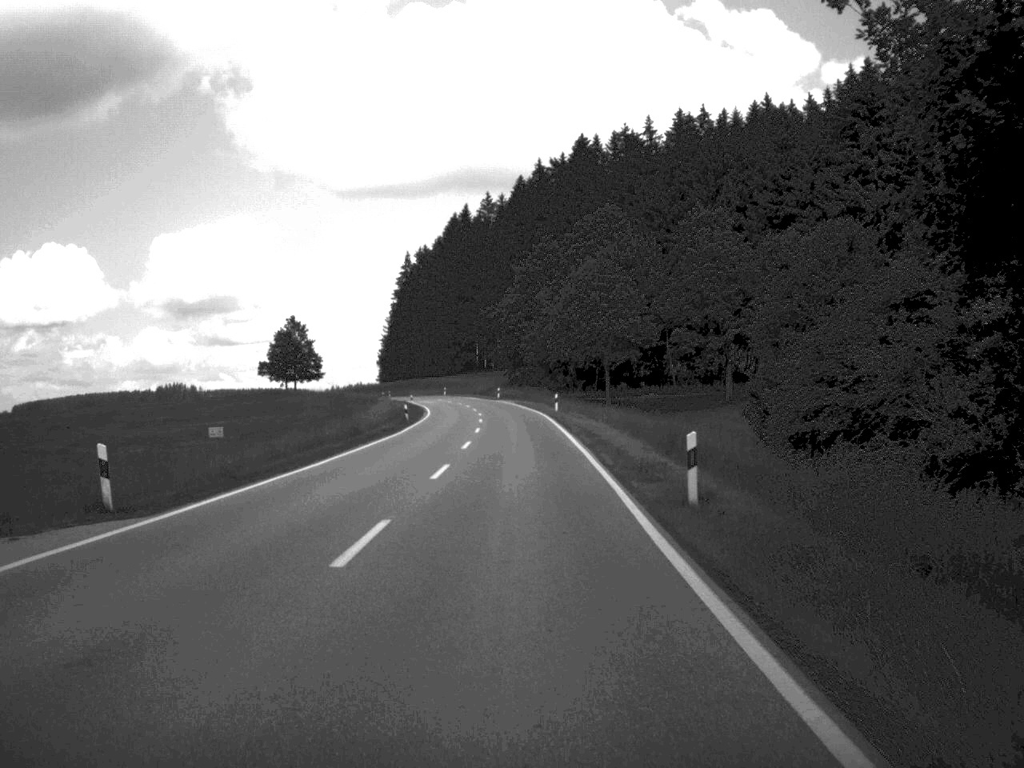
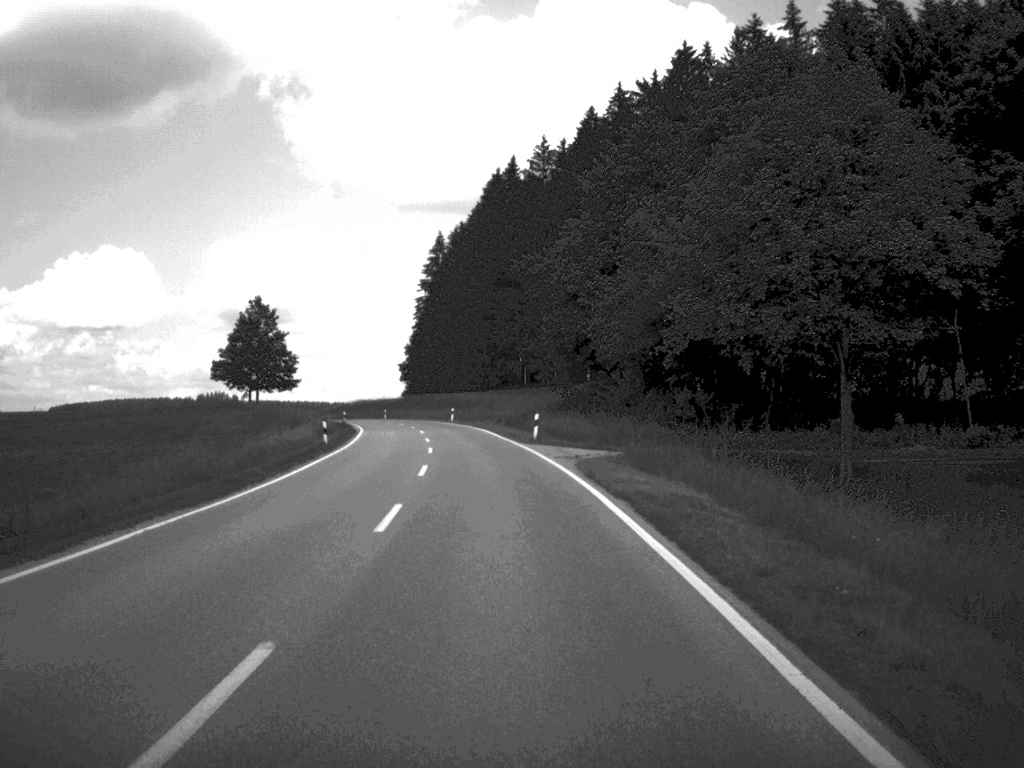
(-0.9, +66.5) m; -3°
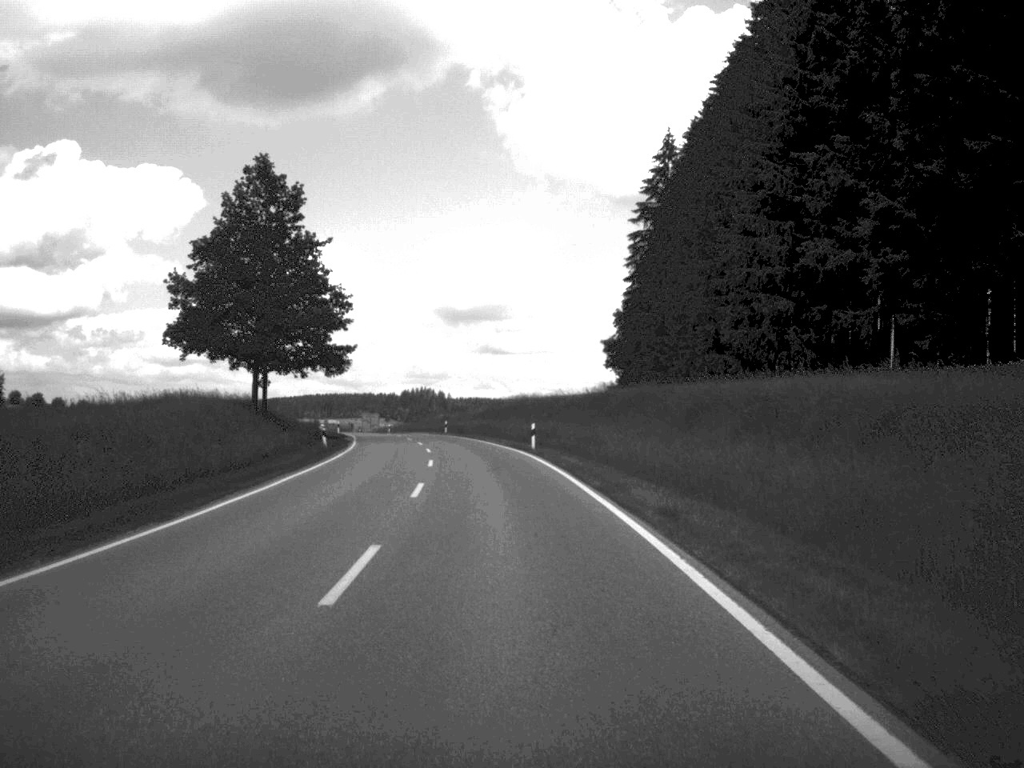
(-7.2, +87.6) m; -10°
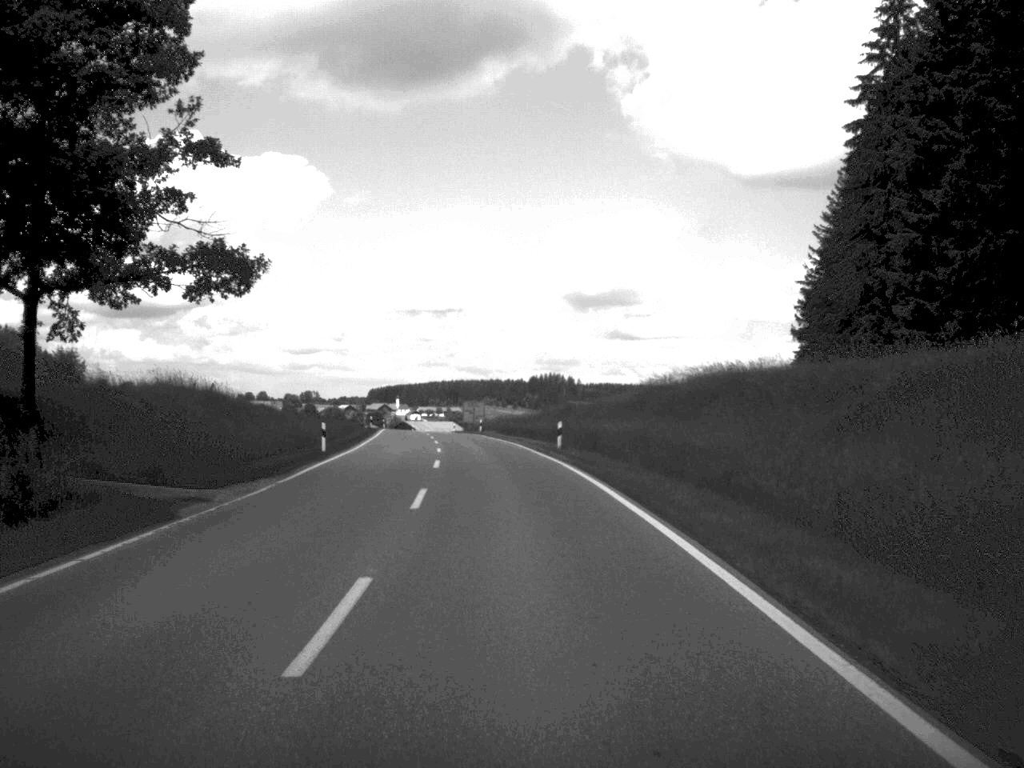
(-2.6, +49.8) m; -6°
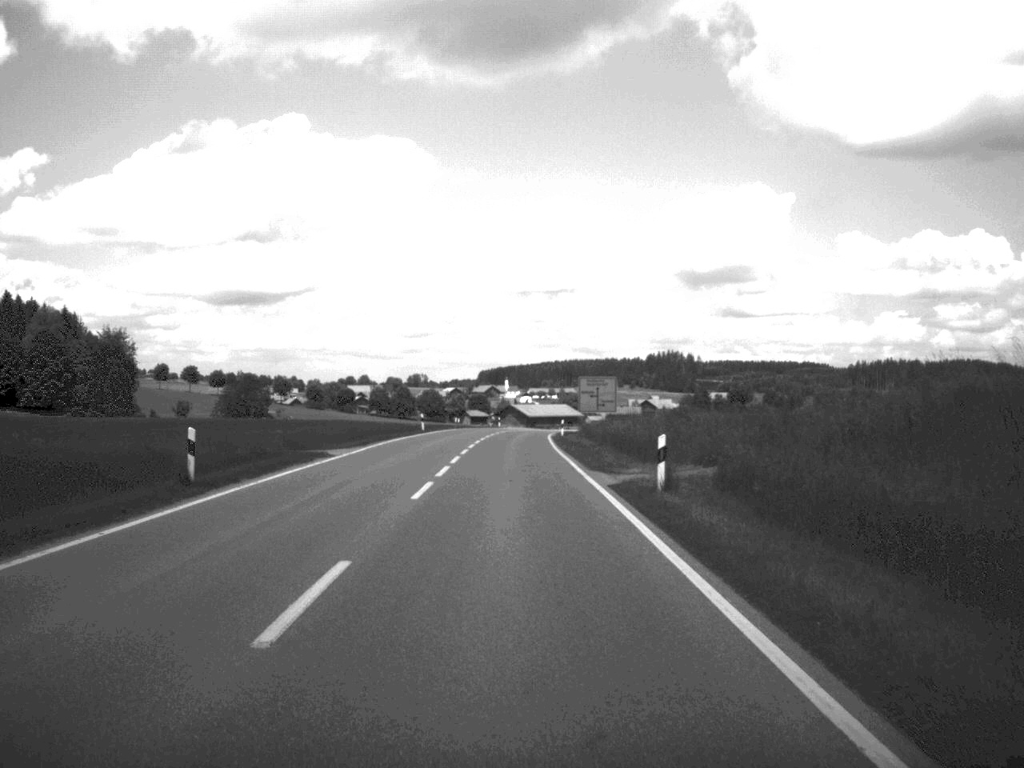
(-3.6, +69.4) m; -5°
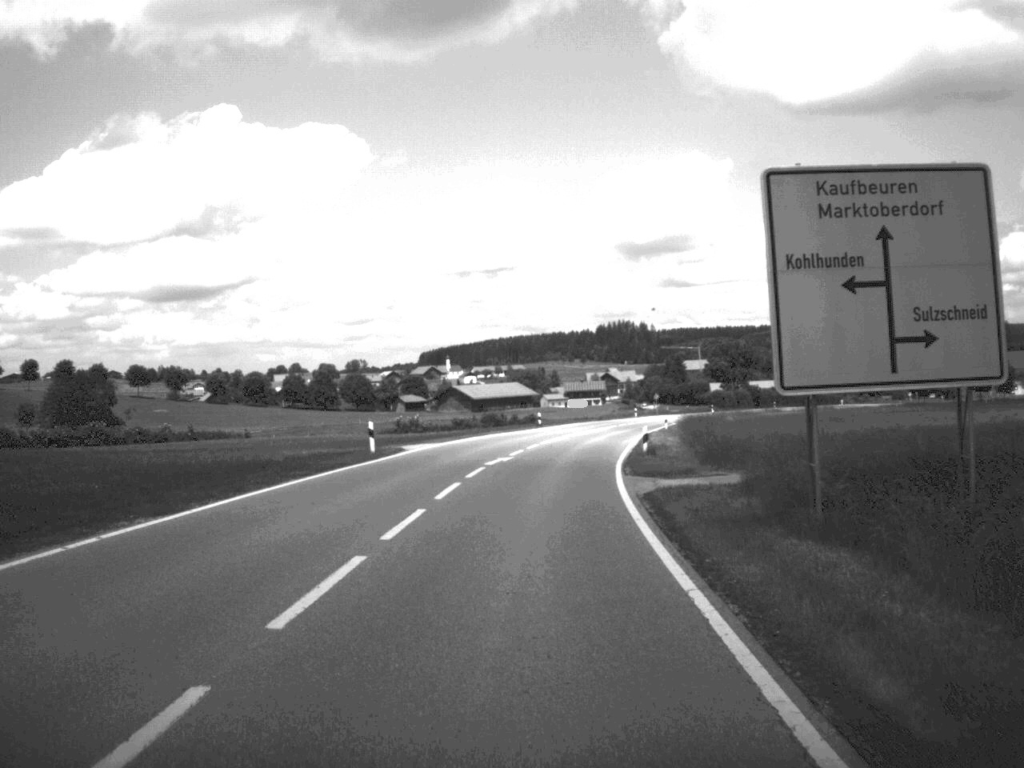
(+0.2, +82.1) m; +2°
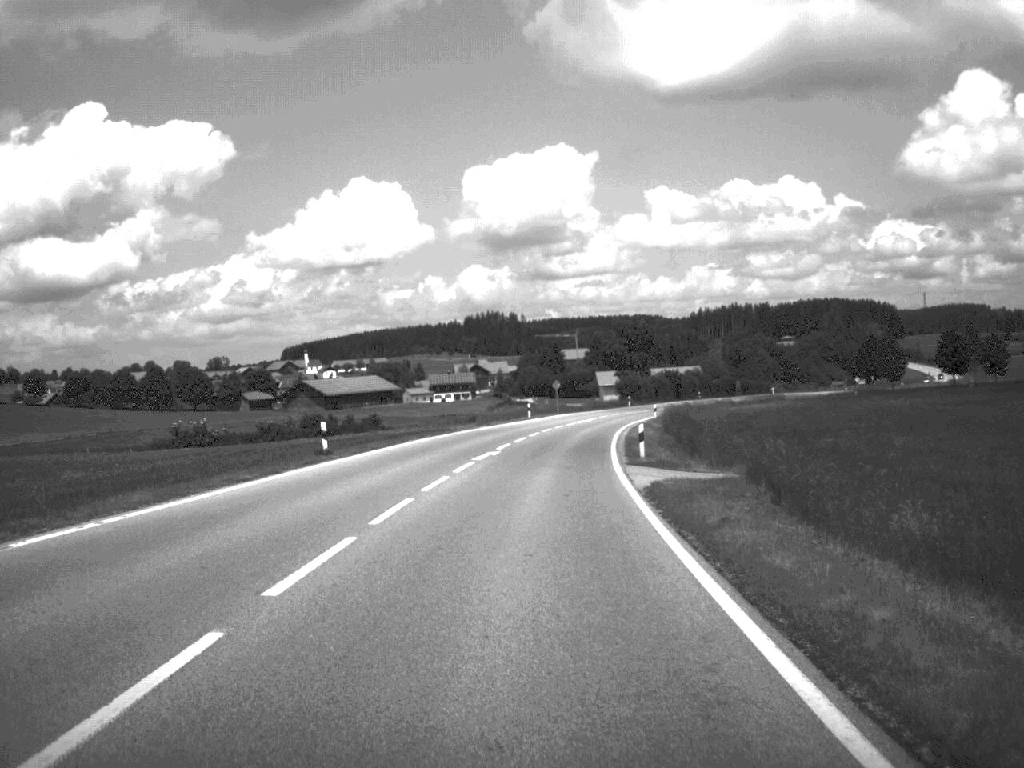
(+2.6, +50.5) m; +6°
